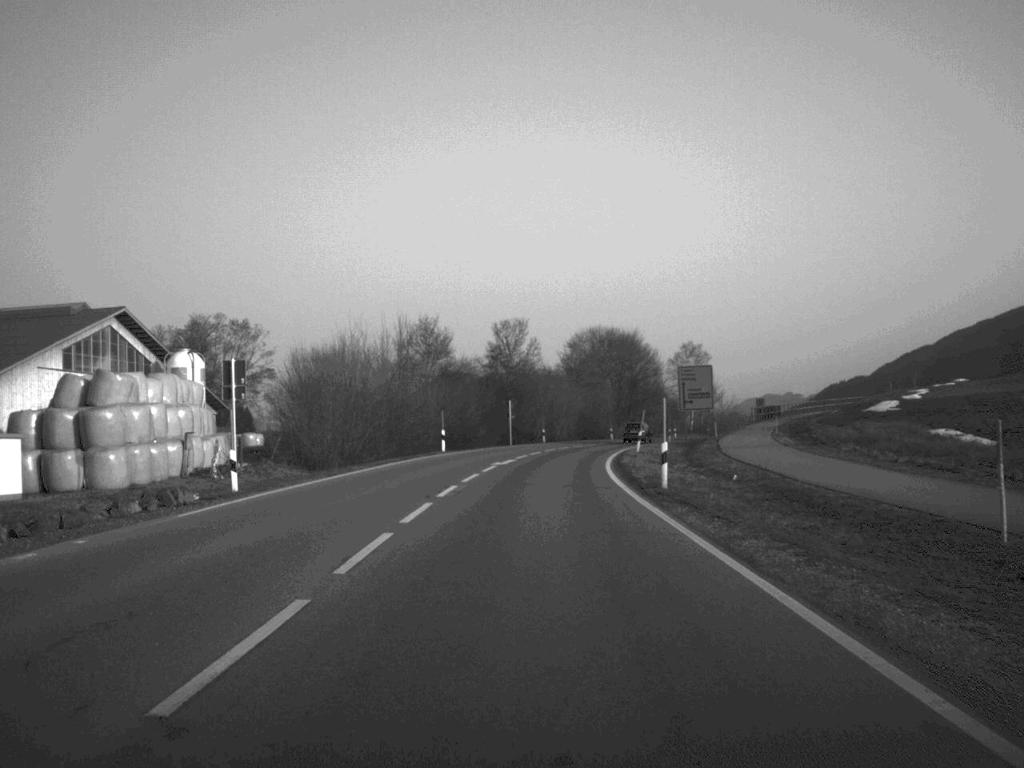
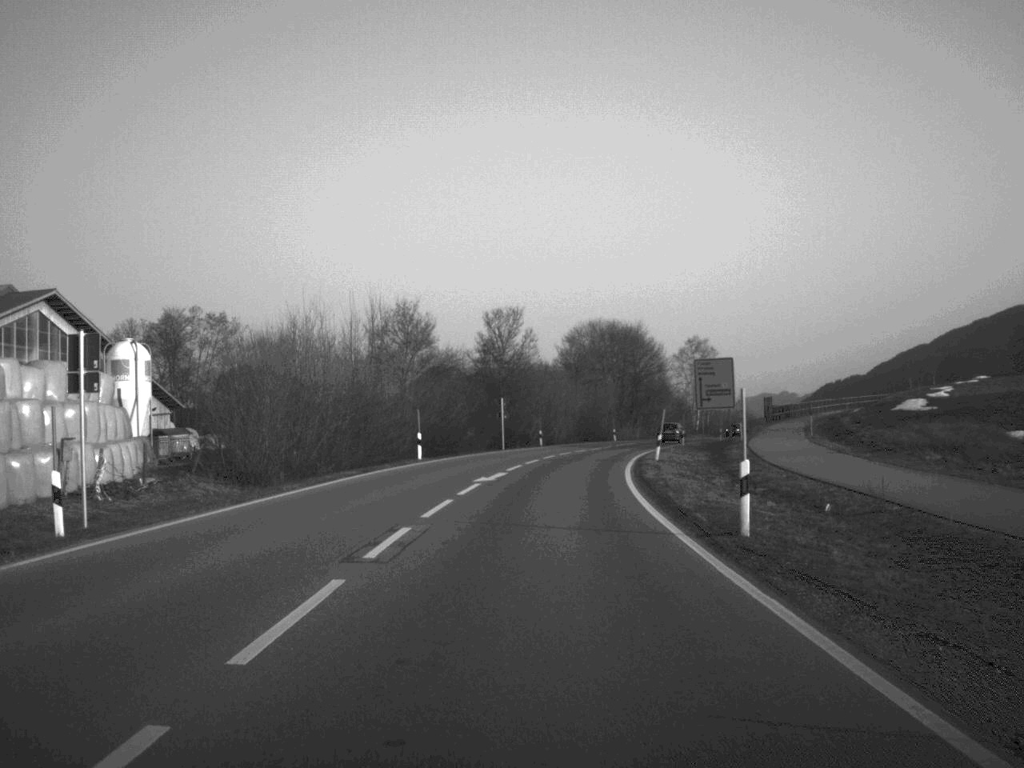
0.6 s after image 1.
(0.0, +10.4) m; 0°
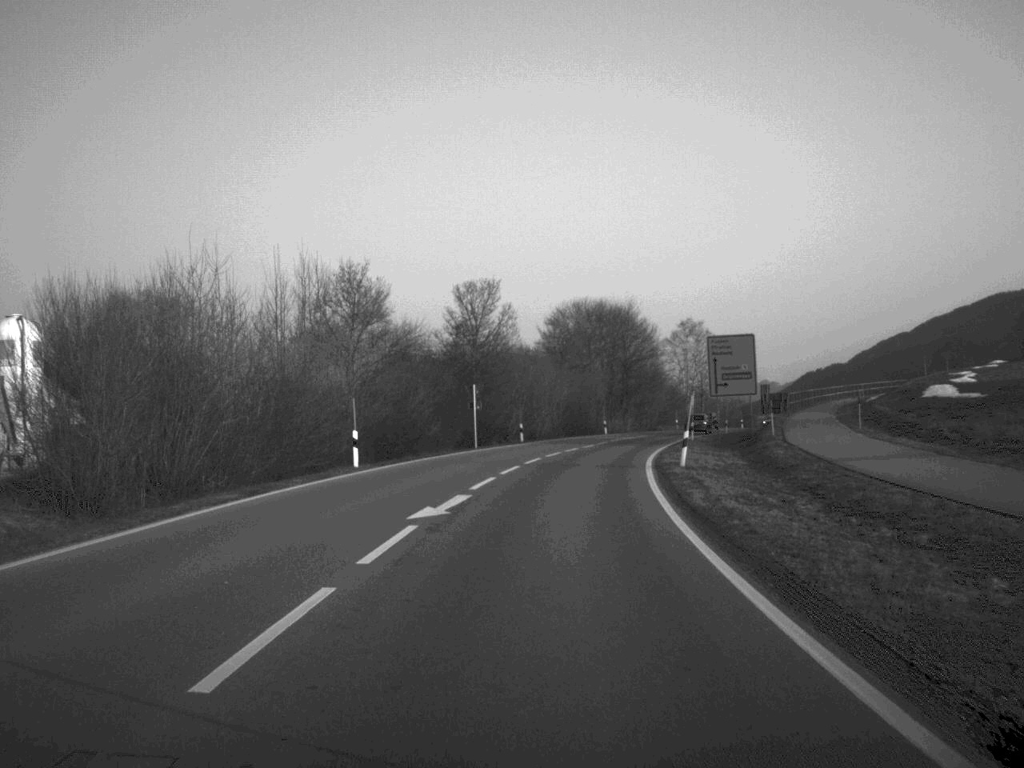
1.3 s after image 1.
(+0.1, +12.9) m; +1°
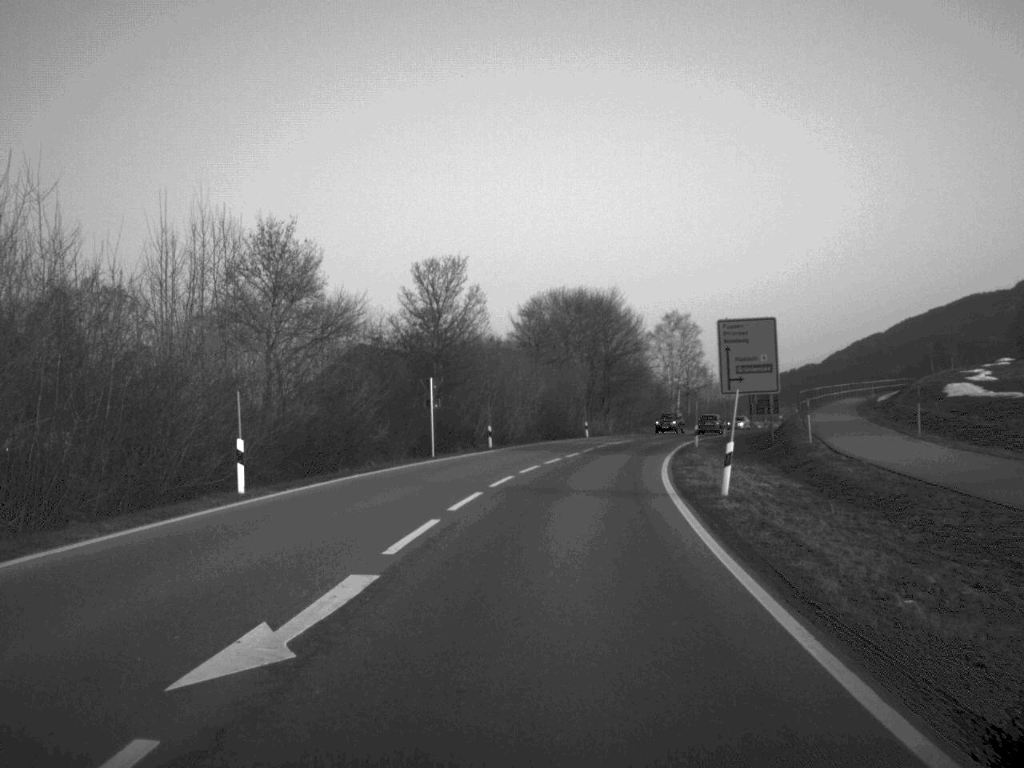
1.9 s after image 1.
(+0.1, +11.2) m; +1°
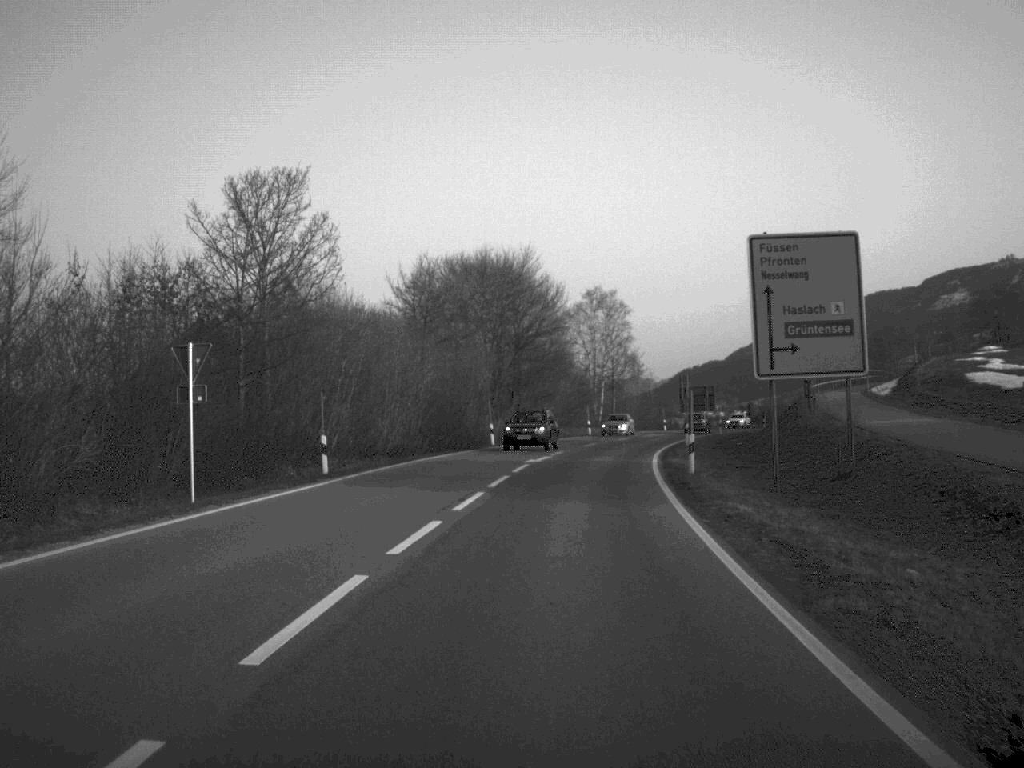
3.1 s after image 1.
(+0.9, +23.8) m; +4°
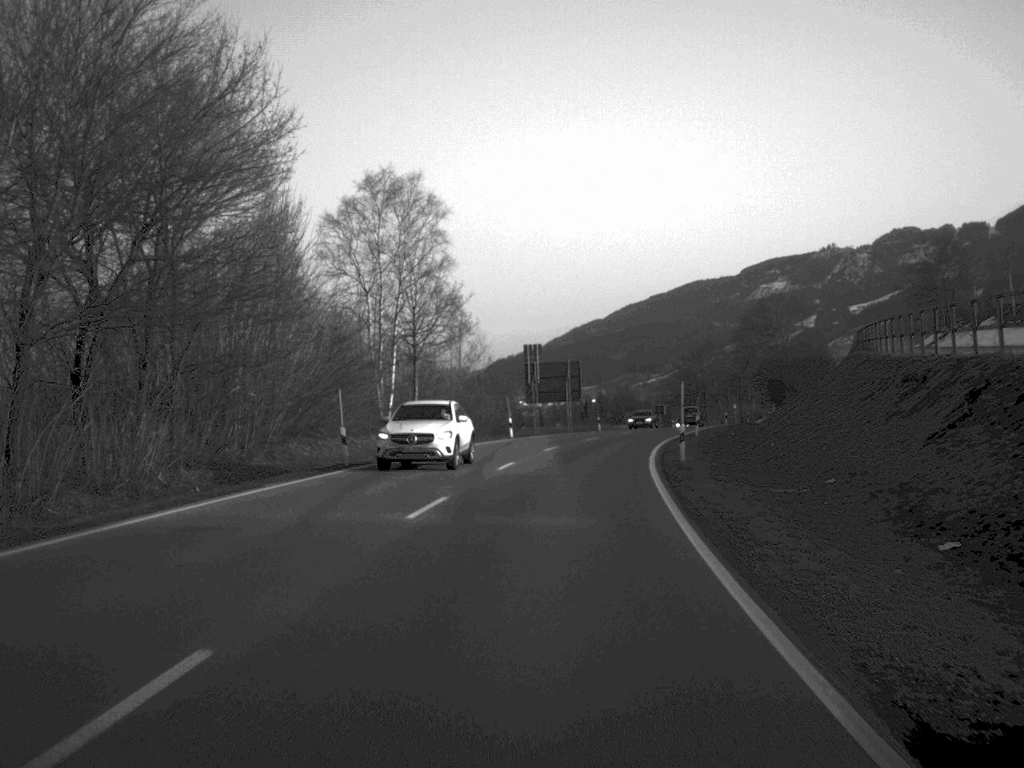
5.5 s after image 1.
(+4.0, +52.0) m; +8°
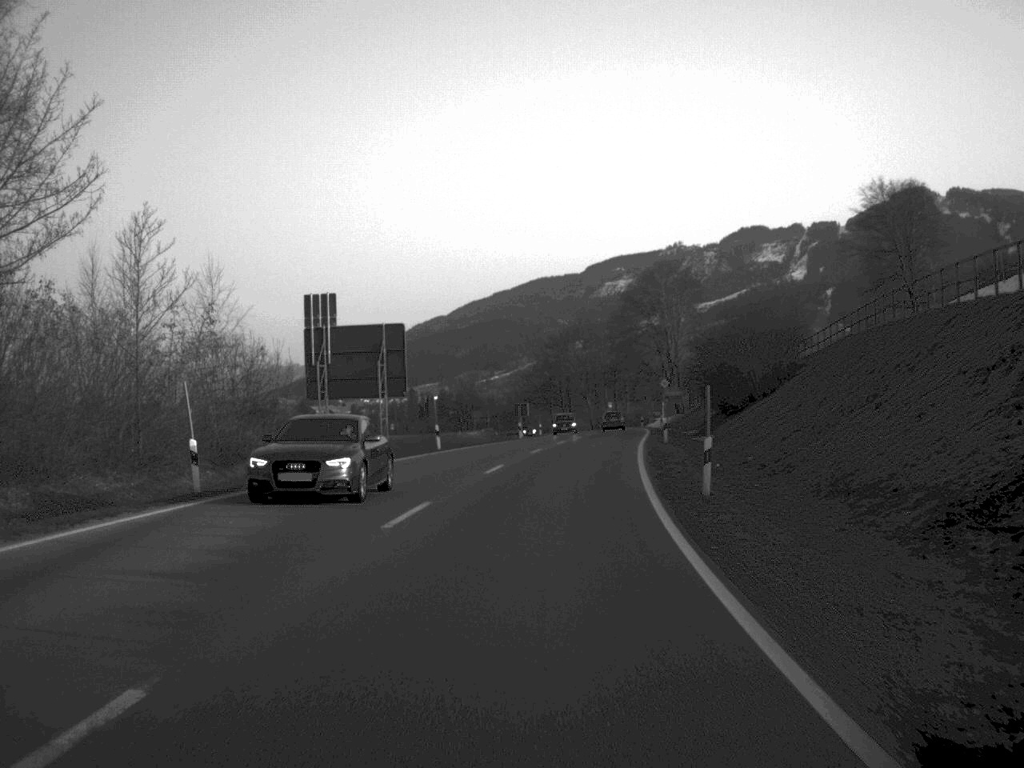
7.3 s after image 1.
(+2.3, +38.9) m; +7°
